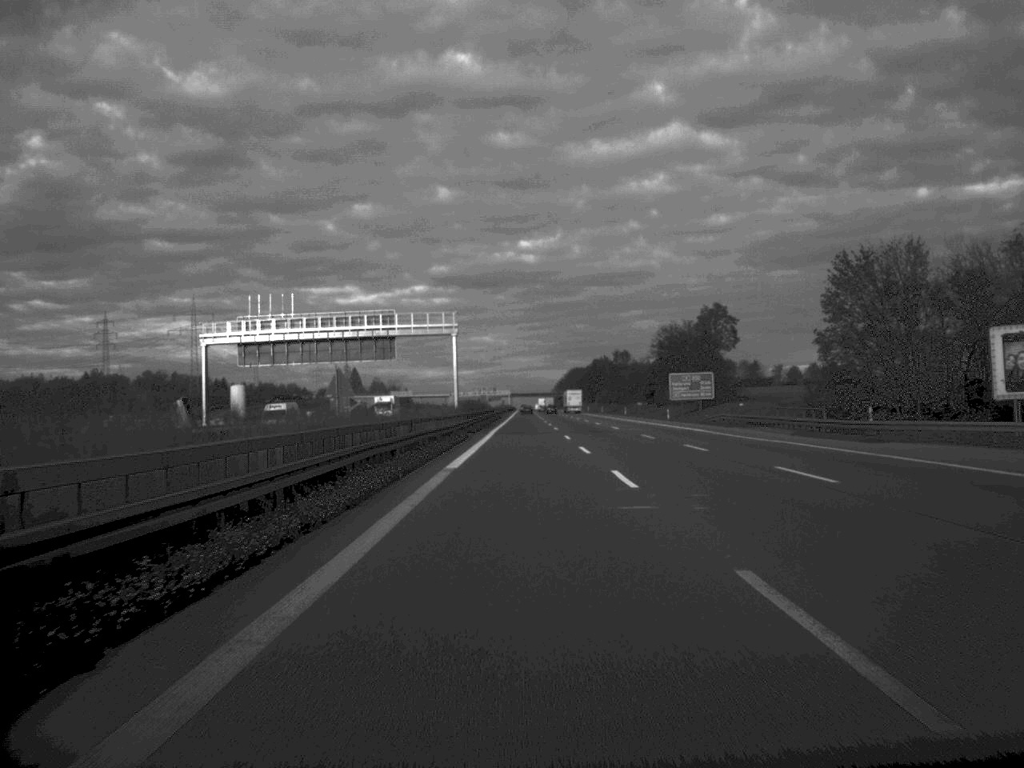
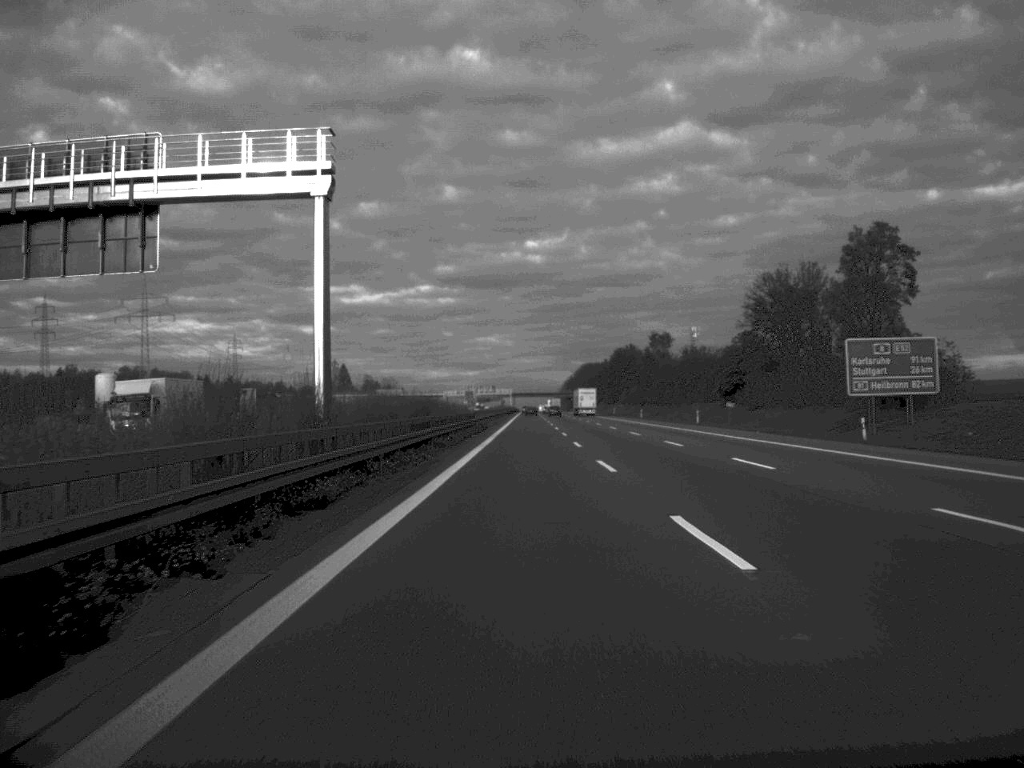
(-0.1, +68.0) m; 0°
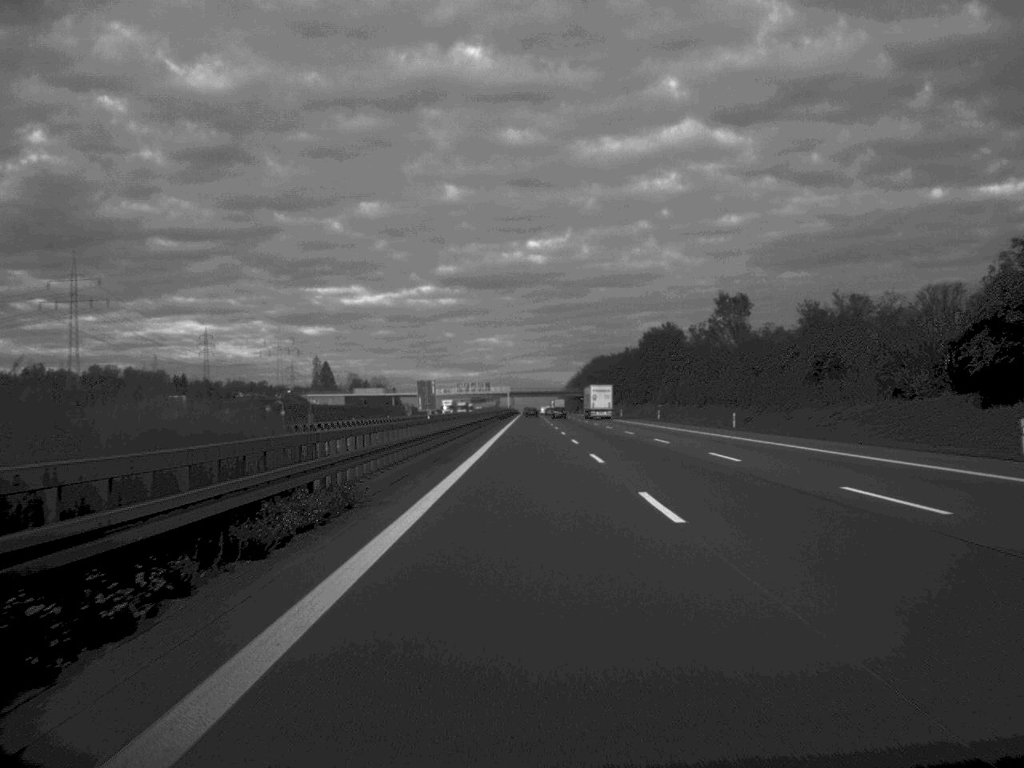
(0.0, +66.5) m; 0°
